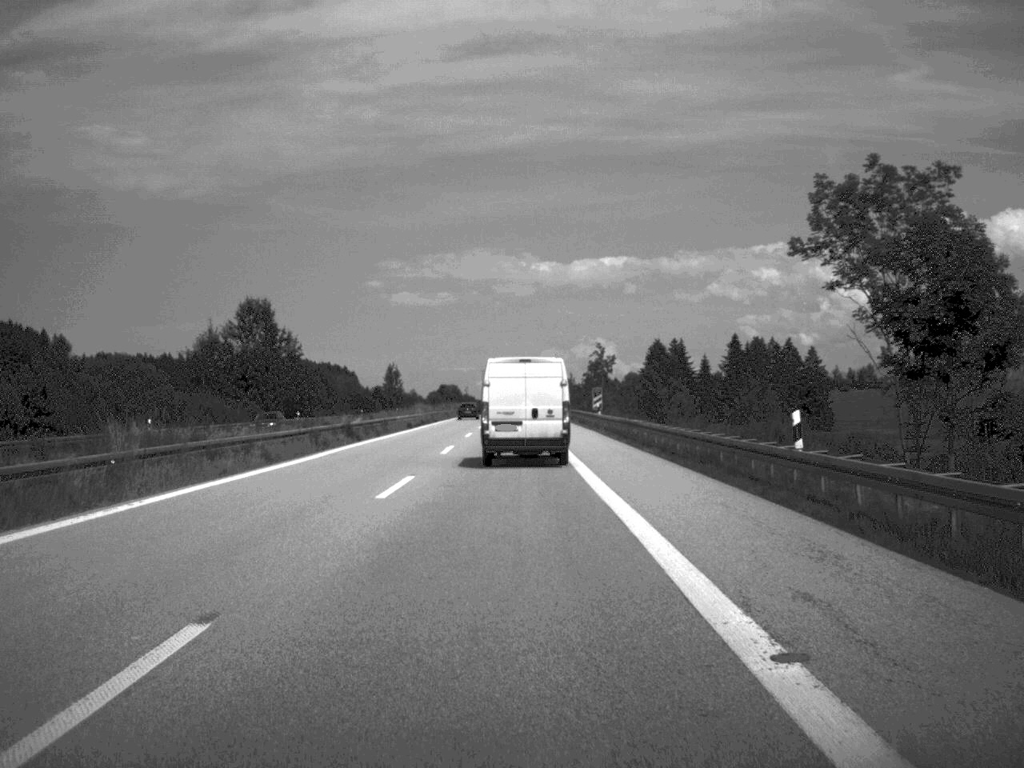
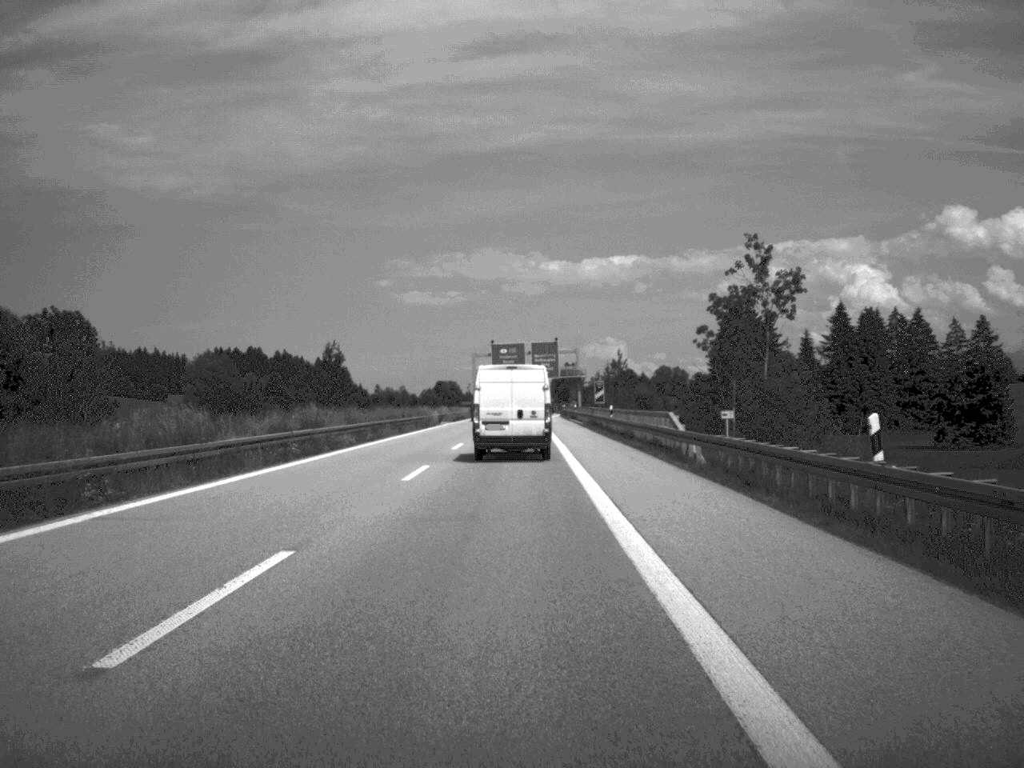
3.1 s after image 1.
(-0.5, +101.0) m; -1°
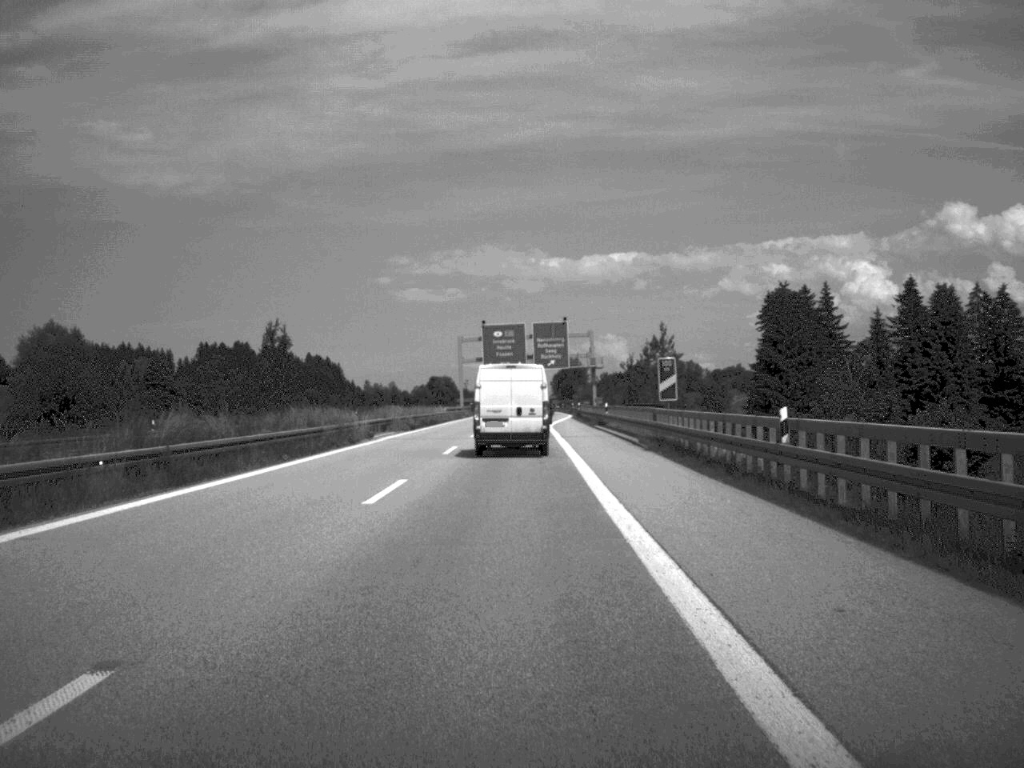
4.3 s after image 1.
(0.0, +41.6) m; 0°
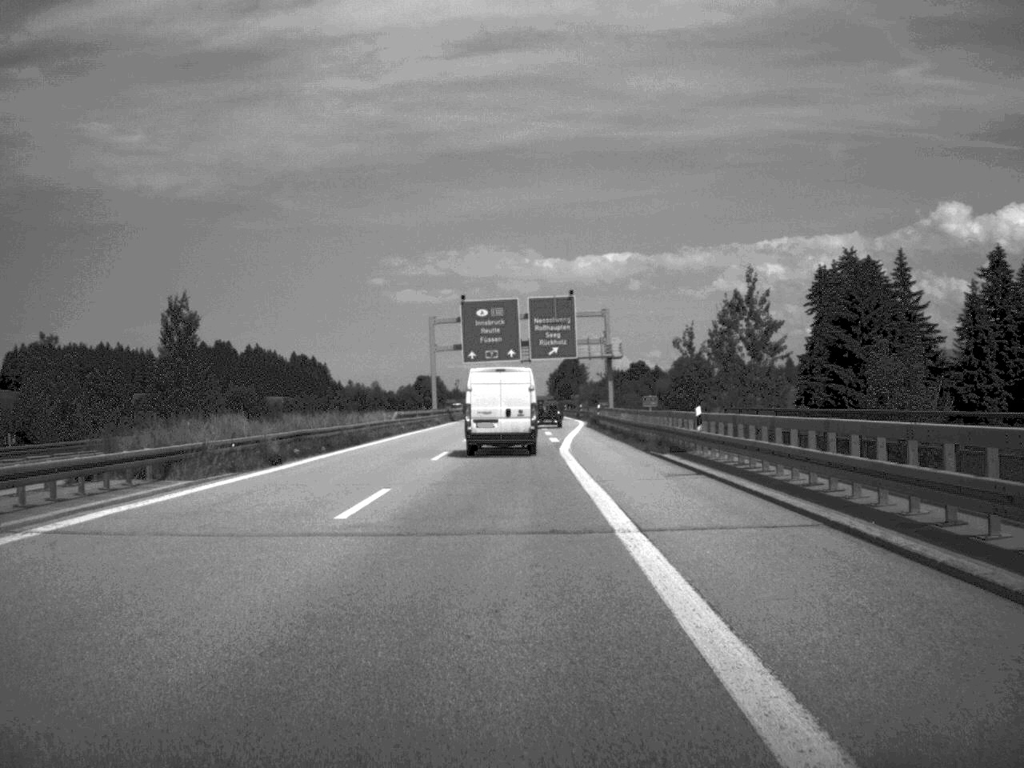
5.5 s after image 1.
(+0.1, +37.7) m; 0°
